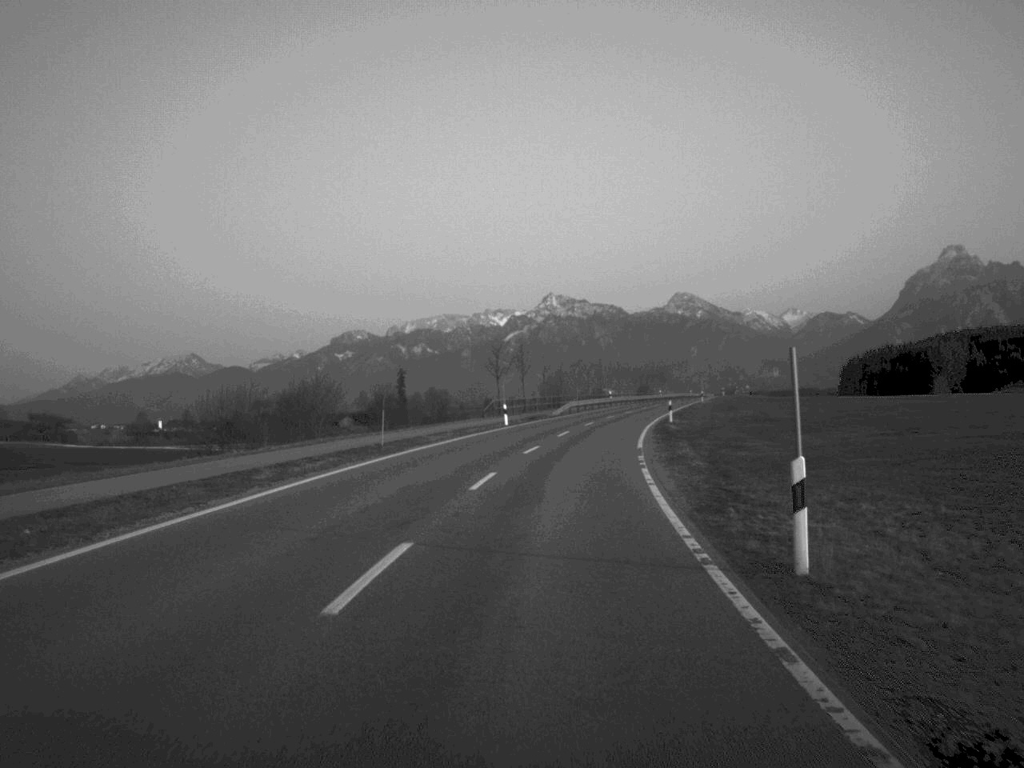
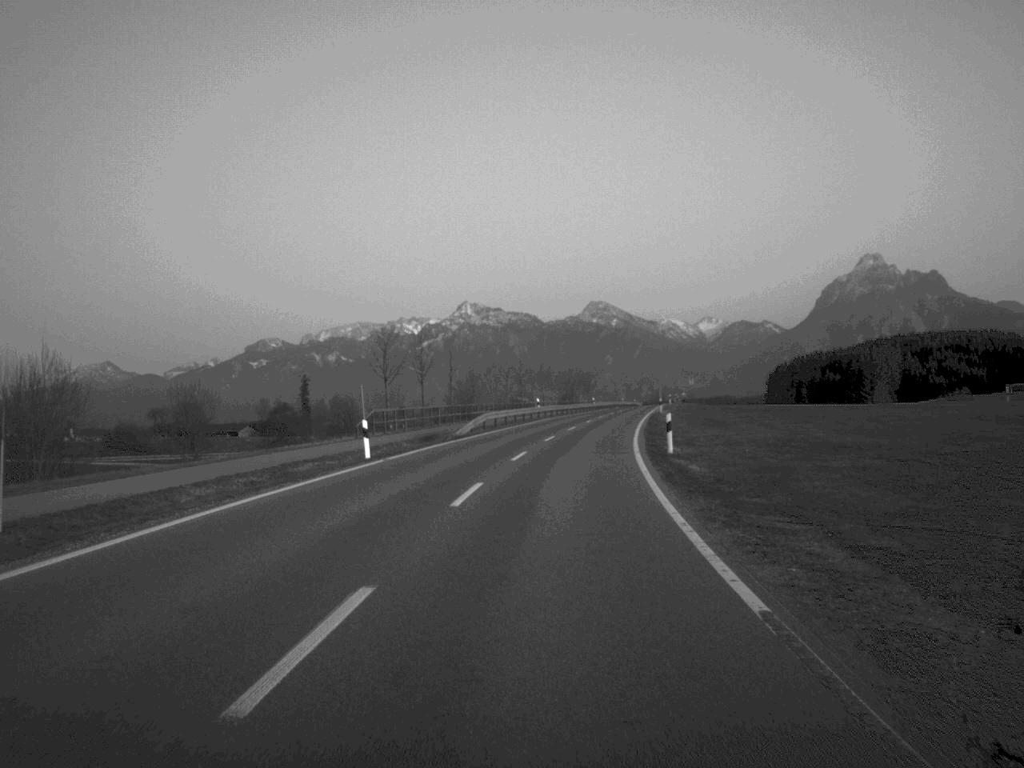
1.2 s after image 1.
(+0.9, +27.5) m; +4°
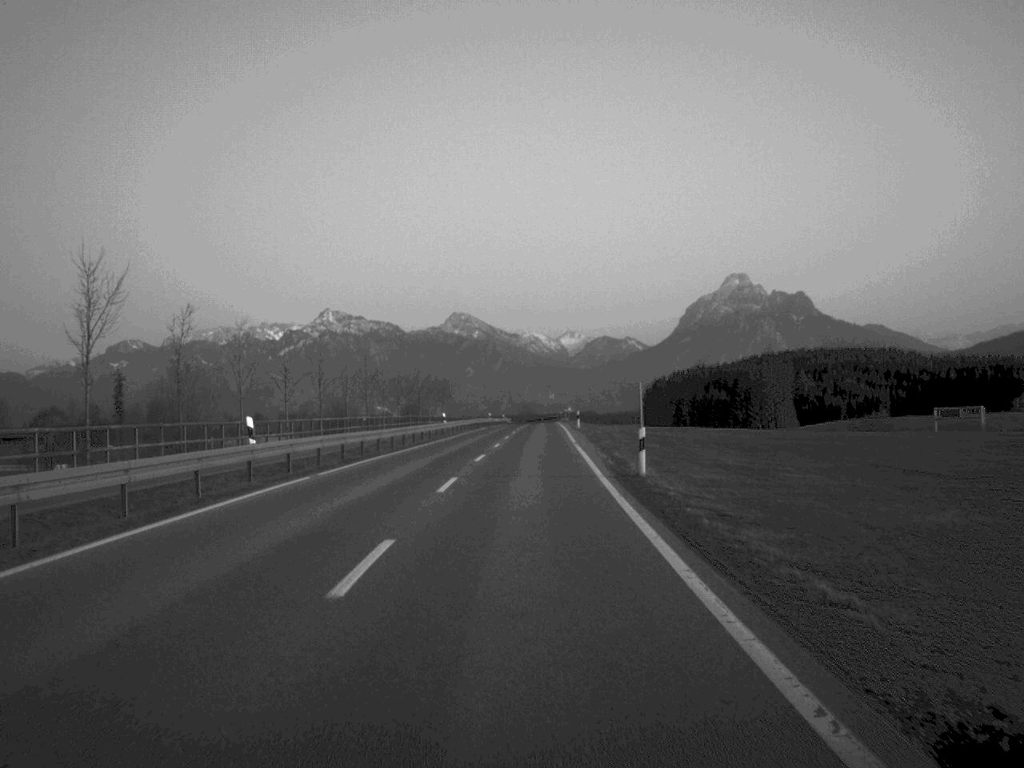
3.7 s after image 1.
(+3.5, +56.5) m; +6°
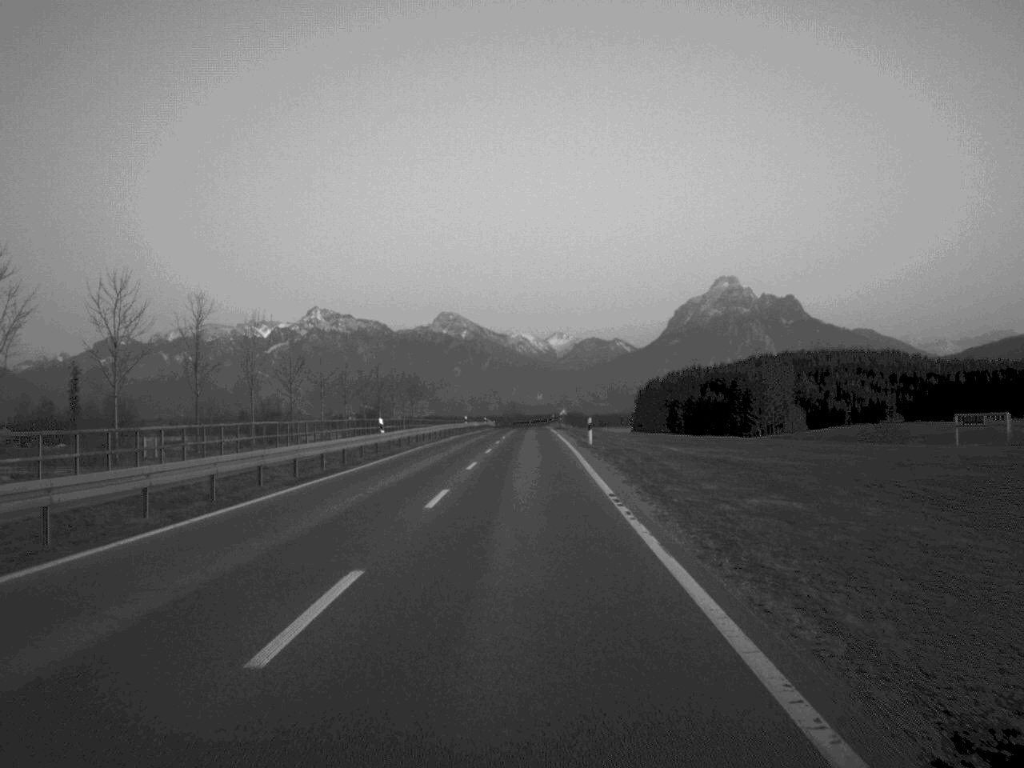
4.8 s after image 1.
(+0.2, +26.8) m; +1°
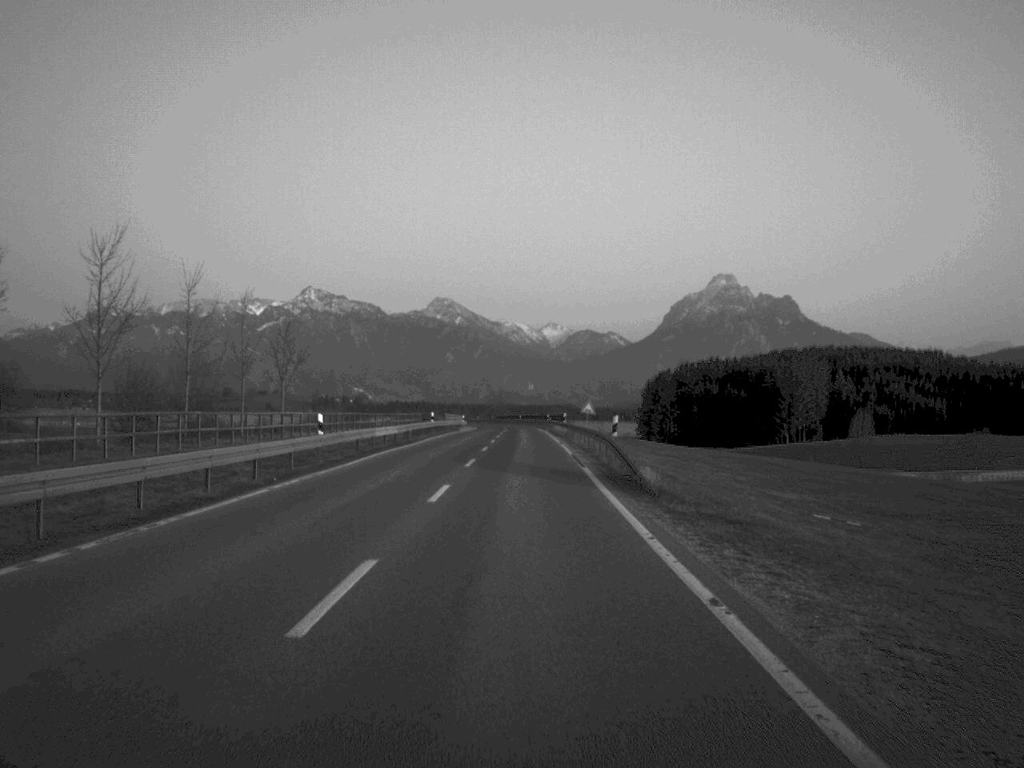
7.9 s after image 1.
(+0.4, +72.1) m; 0°
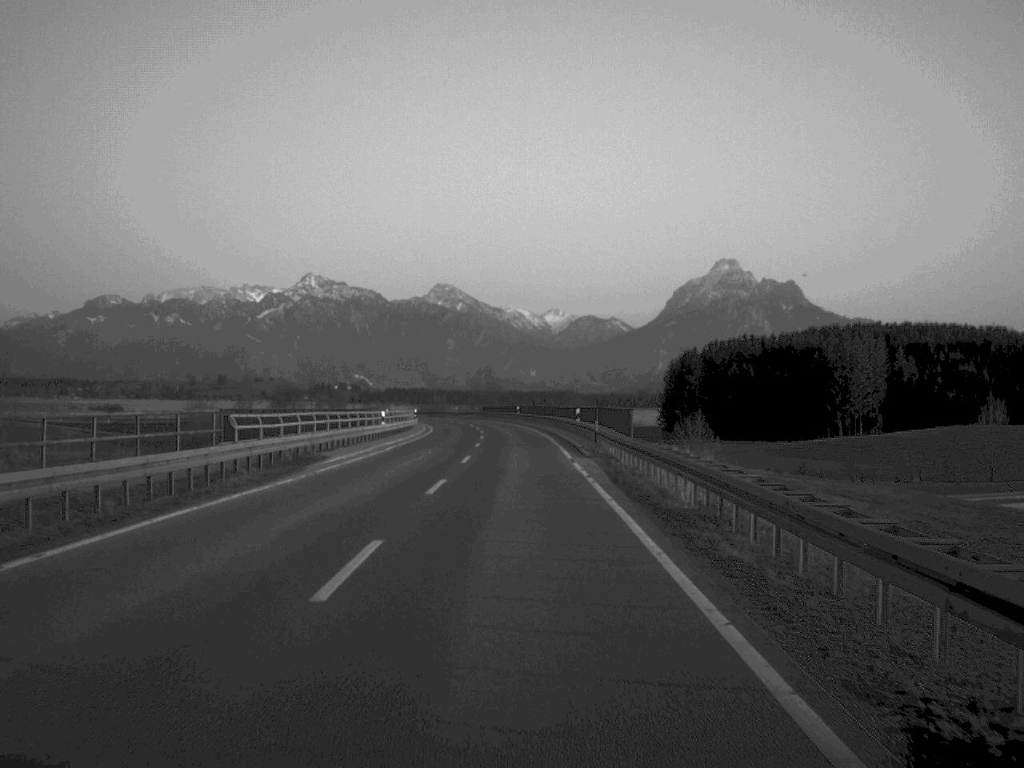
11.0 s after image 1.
(+0.2, +71.2) m; 0°
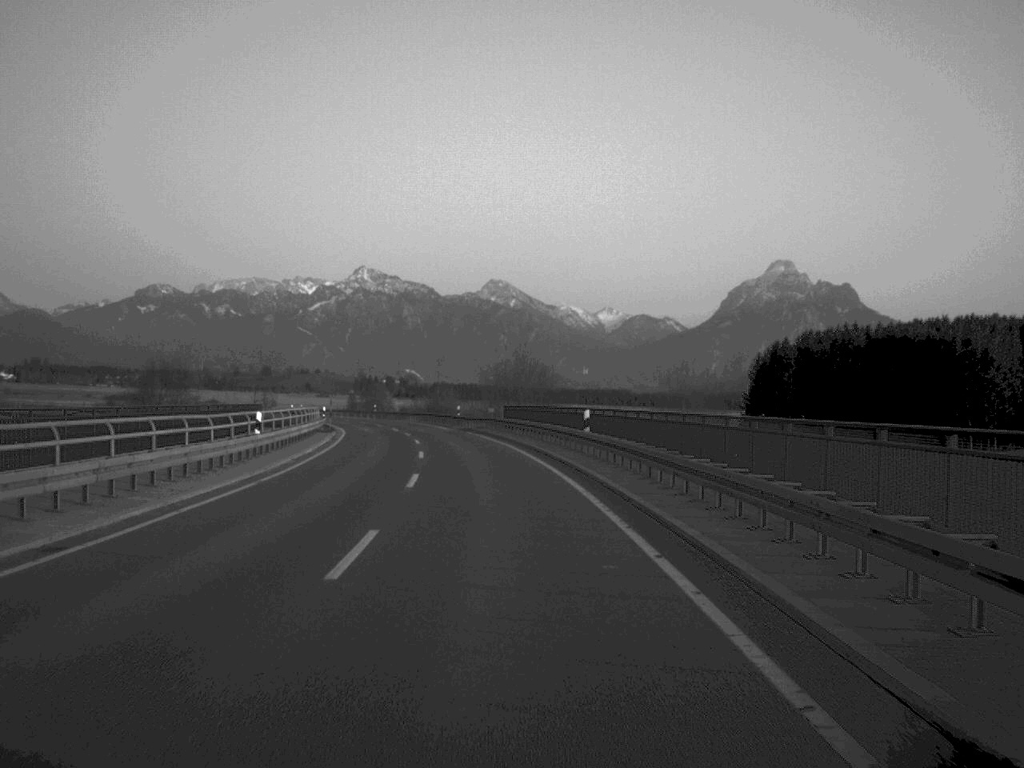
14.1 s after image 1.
(-0.7, +71.5) m; -2°
